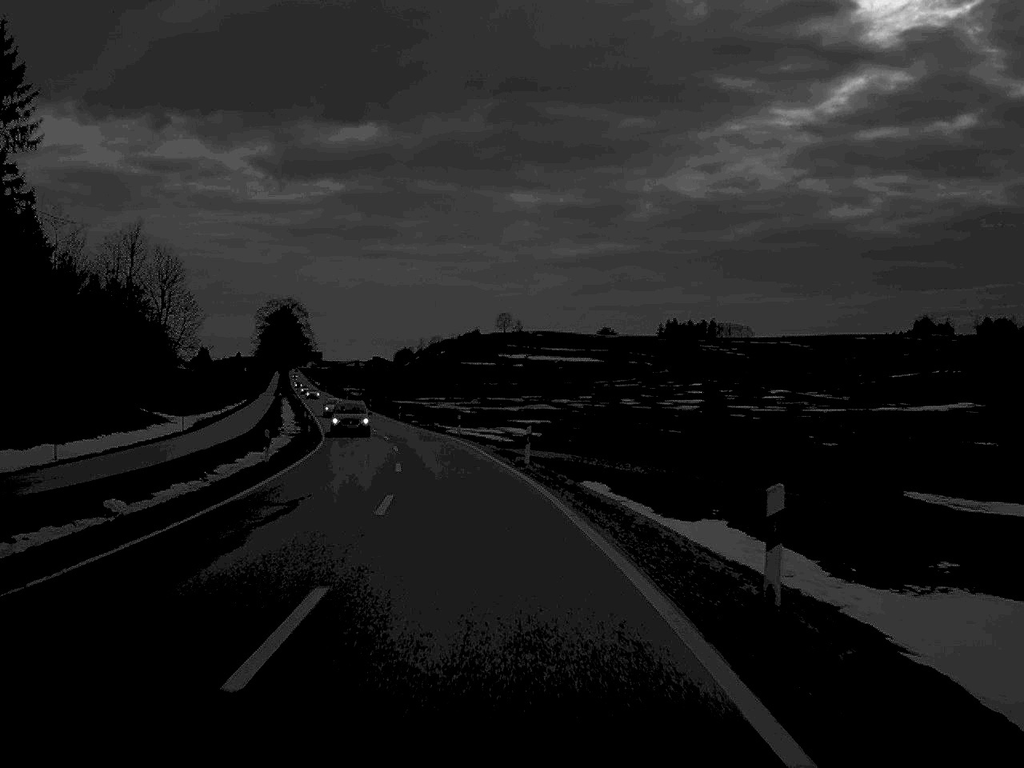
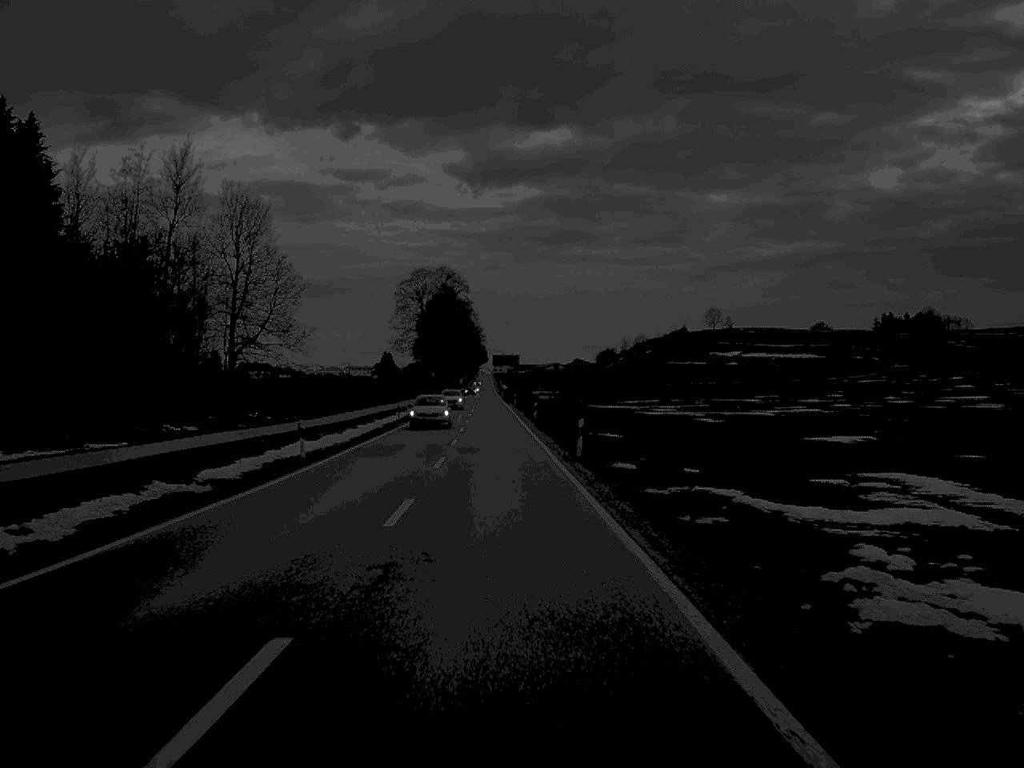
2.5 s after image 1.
(-5.5, +62.7) m; -9°
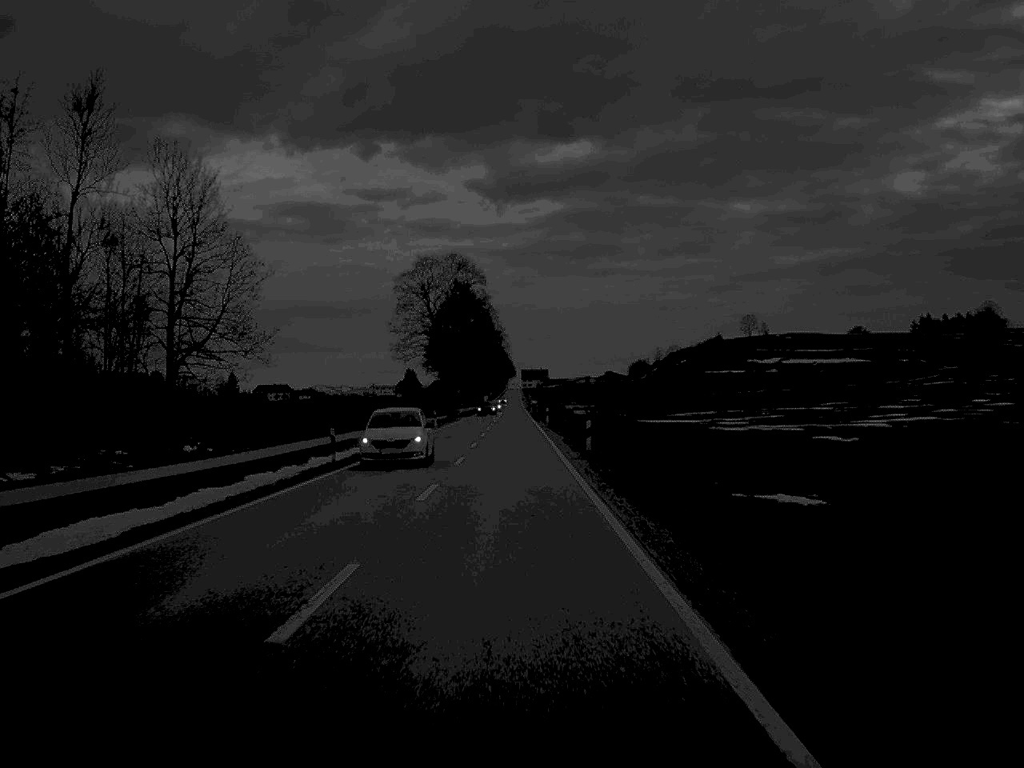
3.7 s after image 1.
(-0.4, +31.3) m; -1°
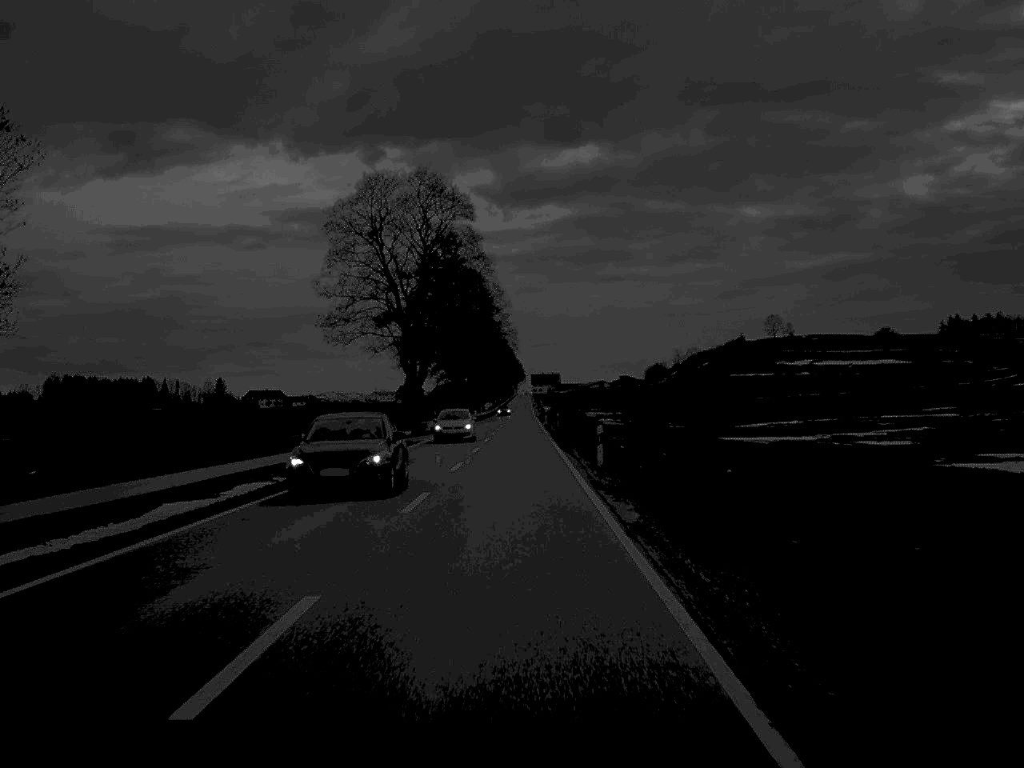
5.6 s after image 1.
(-0.2, +50.3) m; 0°
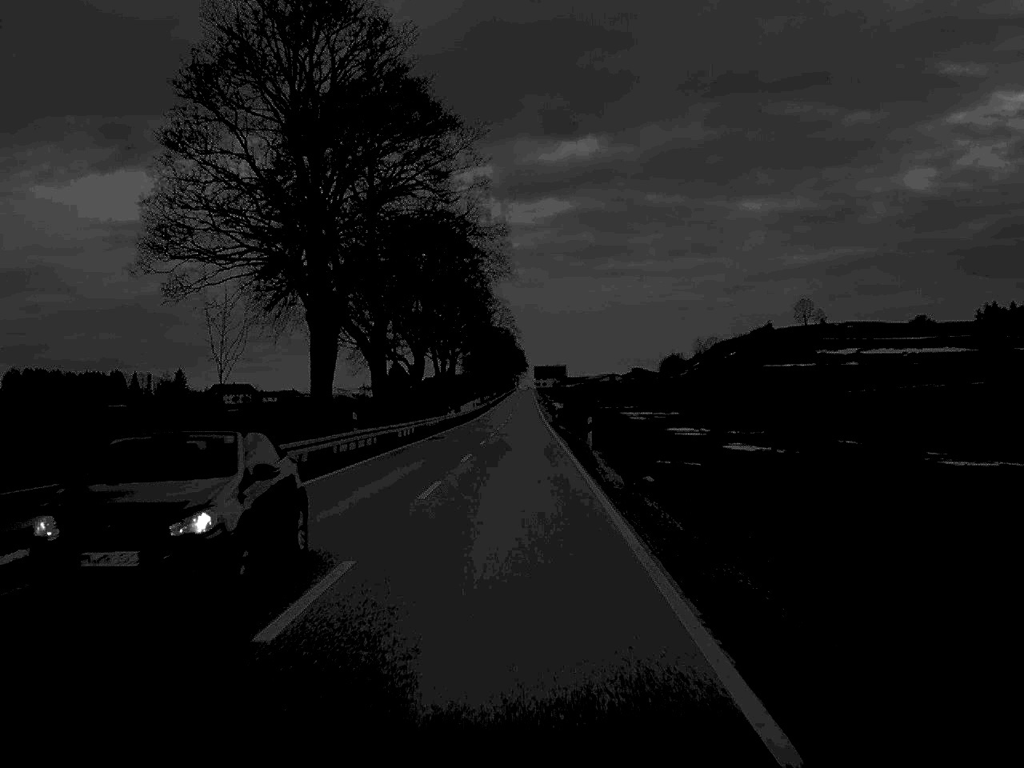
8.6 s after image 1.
(0.0, +81.4) m; 0°
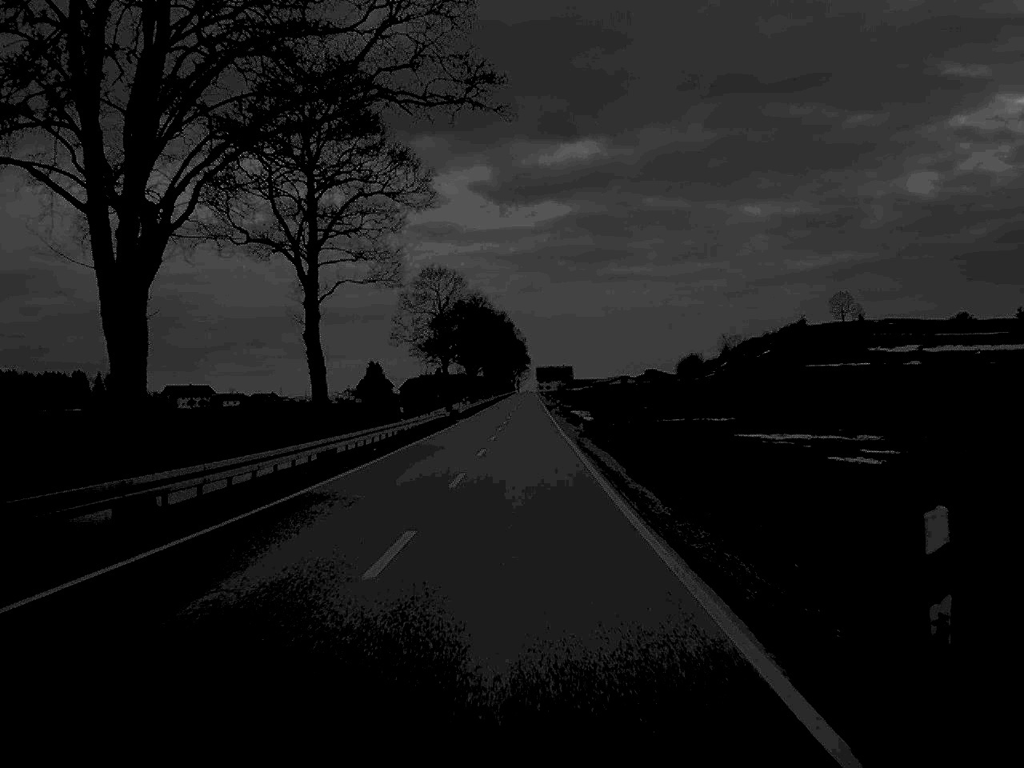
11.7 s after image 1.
(0.0, +80.4) m; 0°
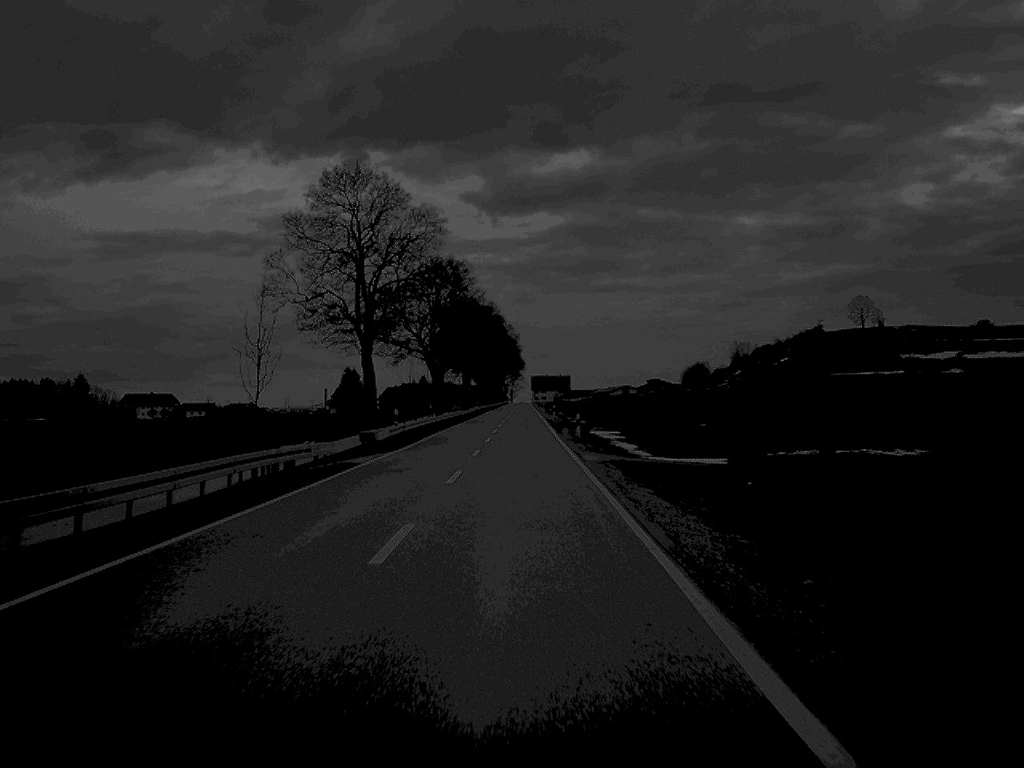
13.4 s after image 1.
(+0.2, +46.6) m; 0°
